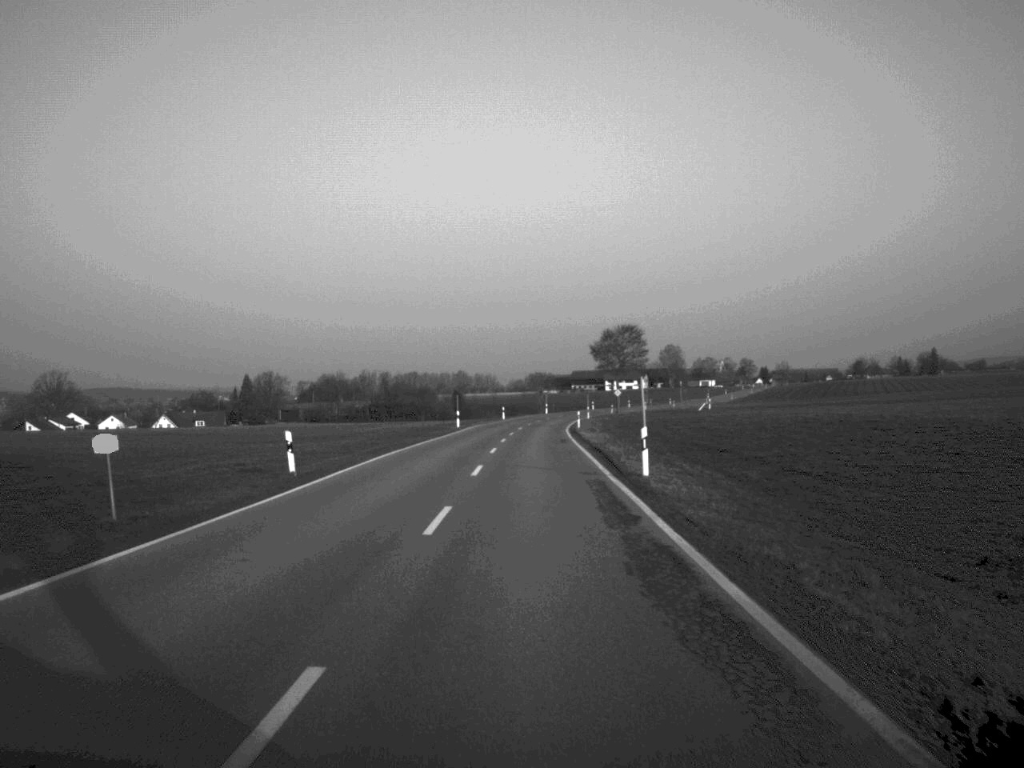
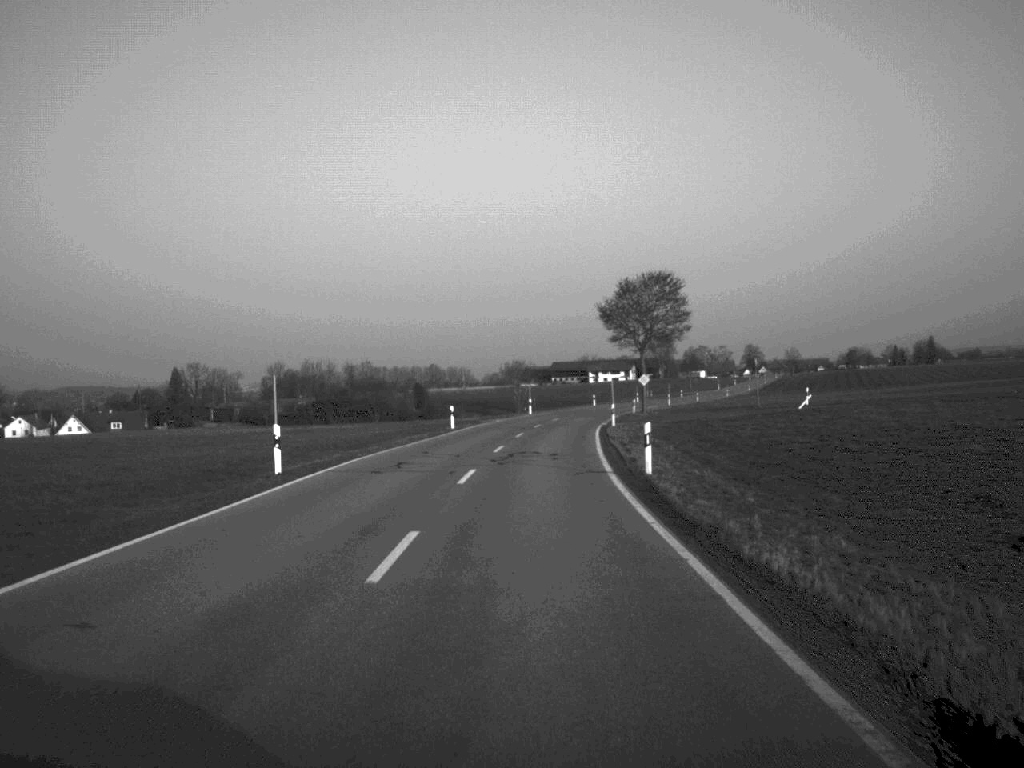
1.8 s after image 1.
(+0.3, +51.3) m; +1°
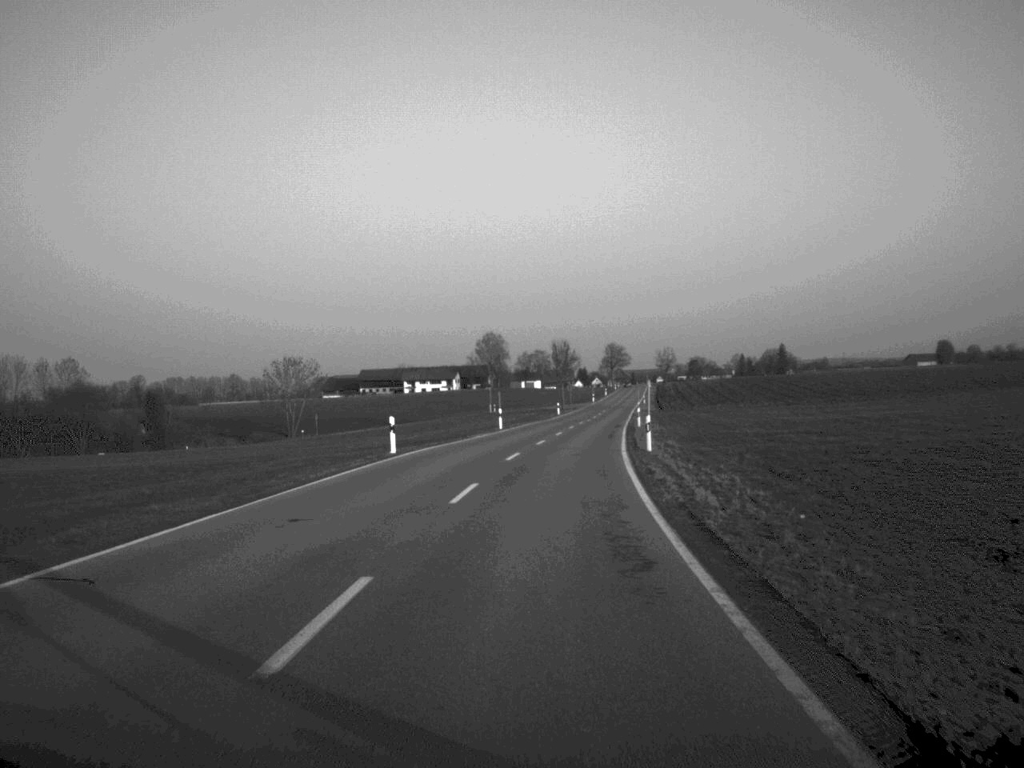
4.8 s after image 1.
(+5.2, +85.6) m; +8°
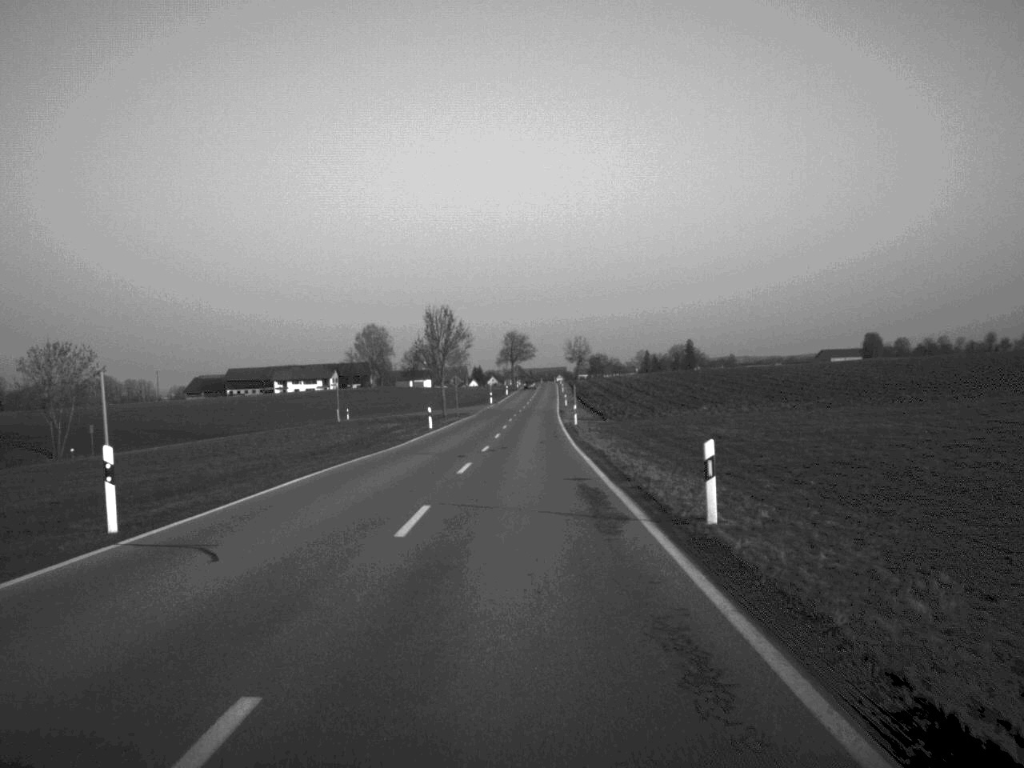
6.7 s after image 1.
(+2.5, +51.4) m; +5°
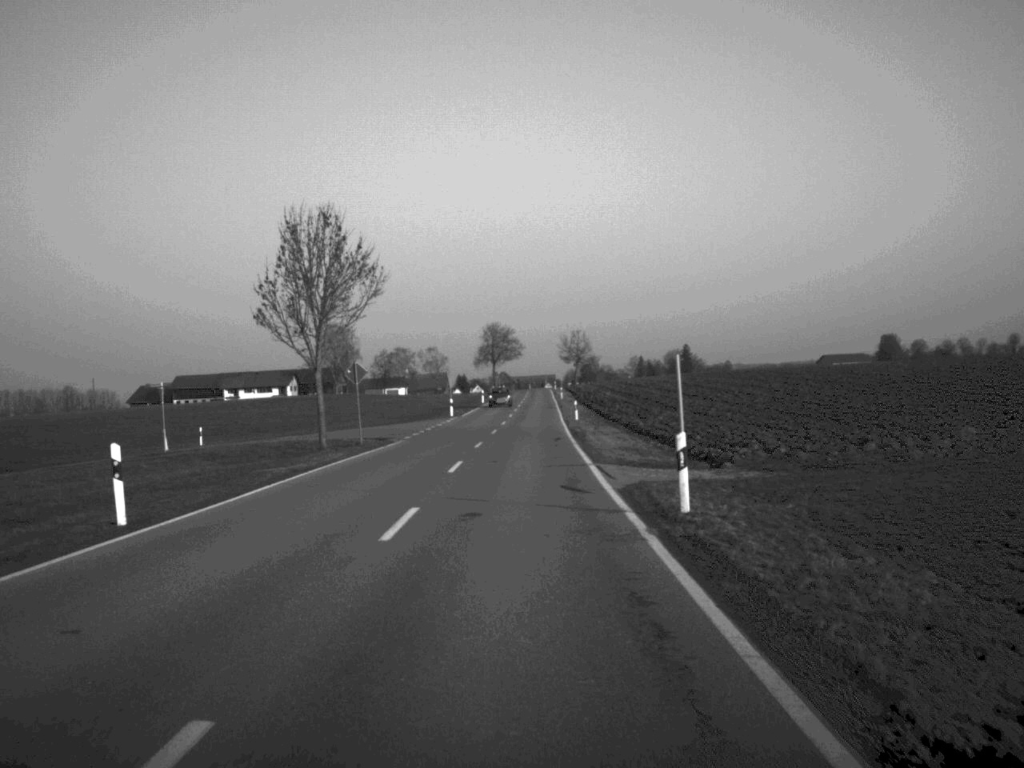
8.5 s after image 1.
(+0.3, +47.5) m; +1°
